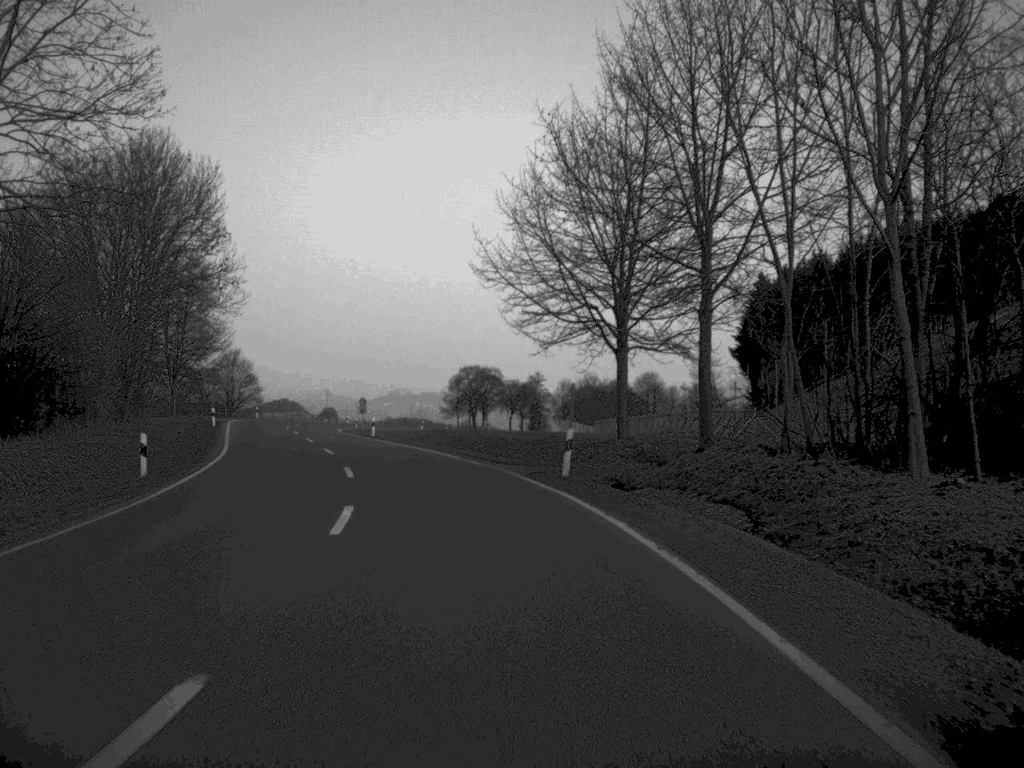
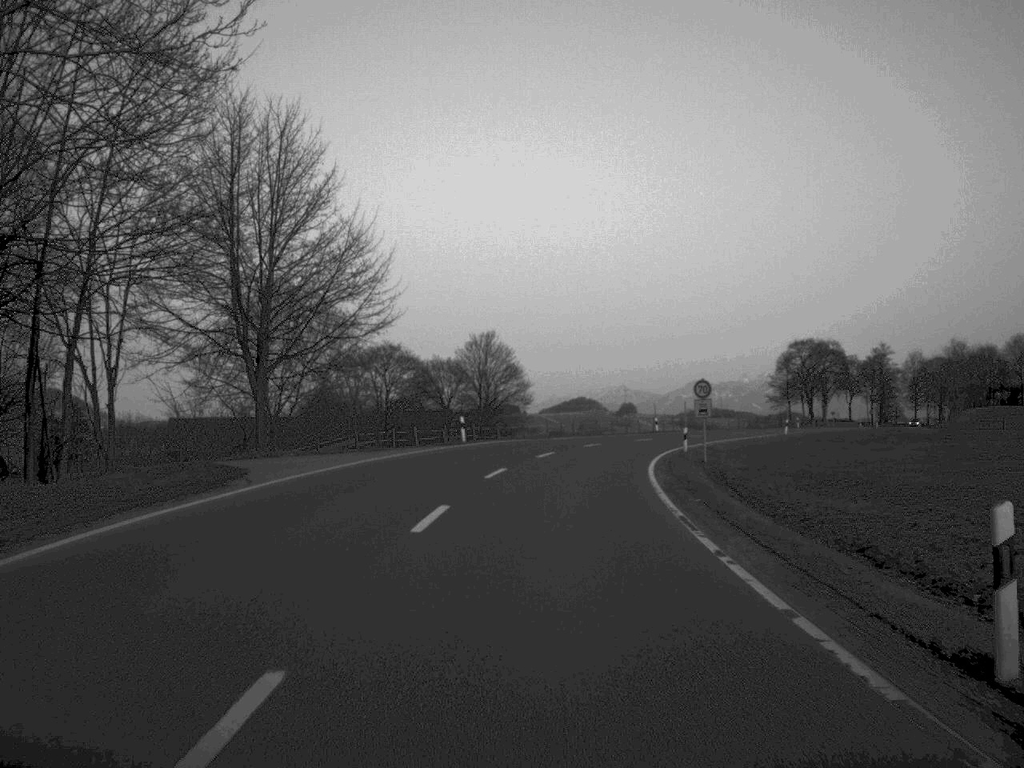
(-8.6, +58.8) m; -13°
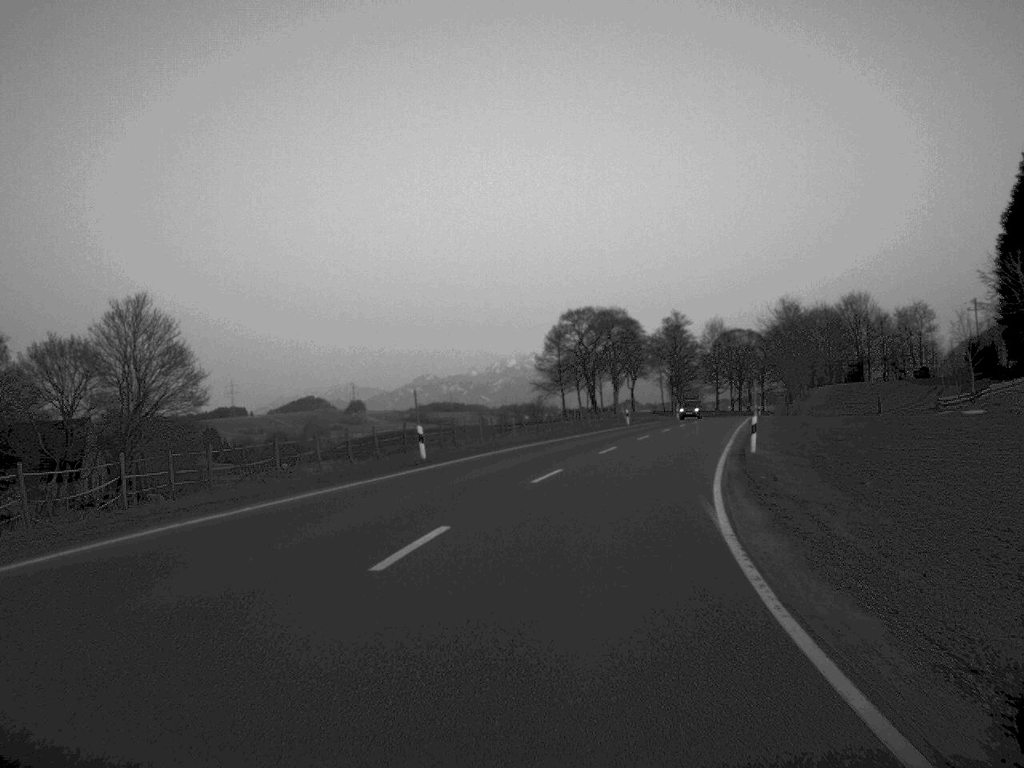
(+4.2, +50.0) m; +13°
